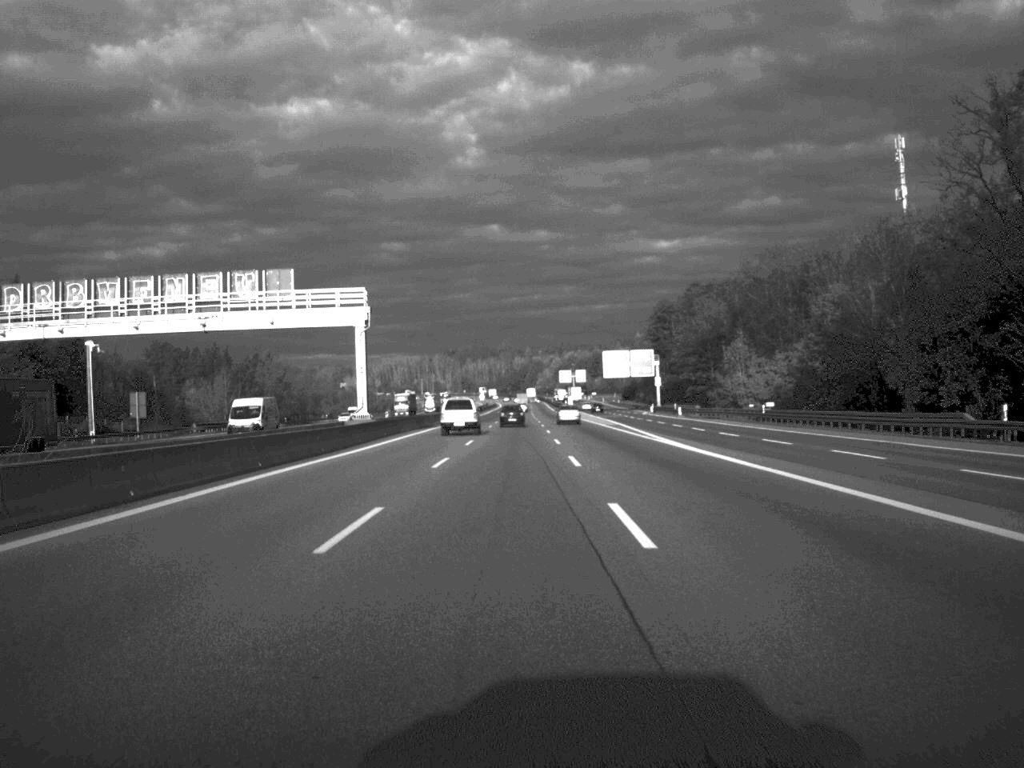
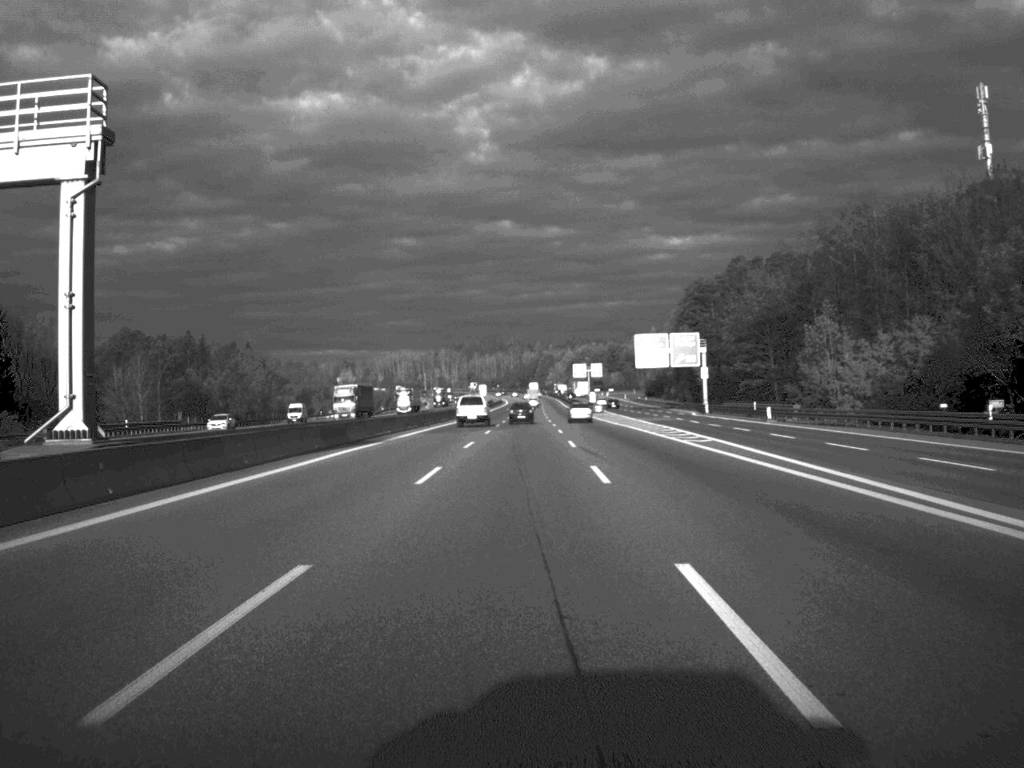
(-0.2, +43.5) m; 0°
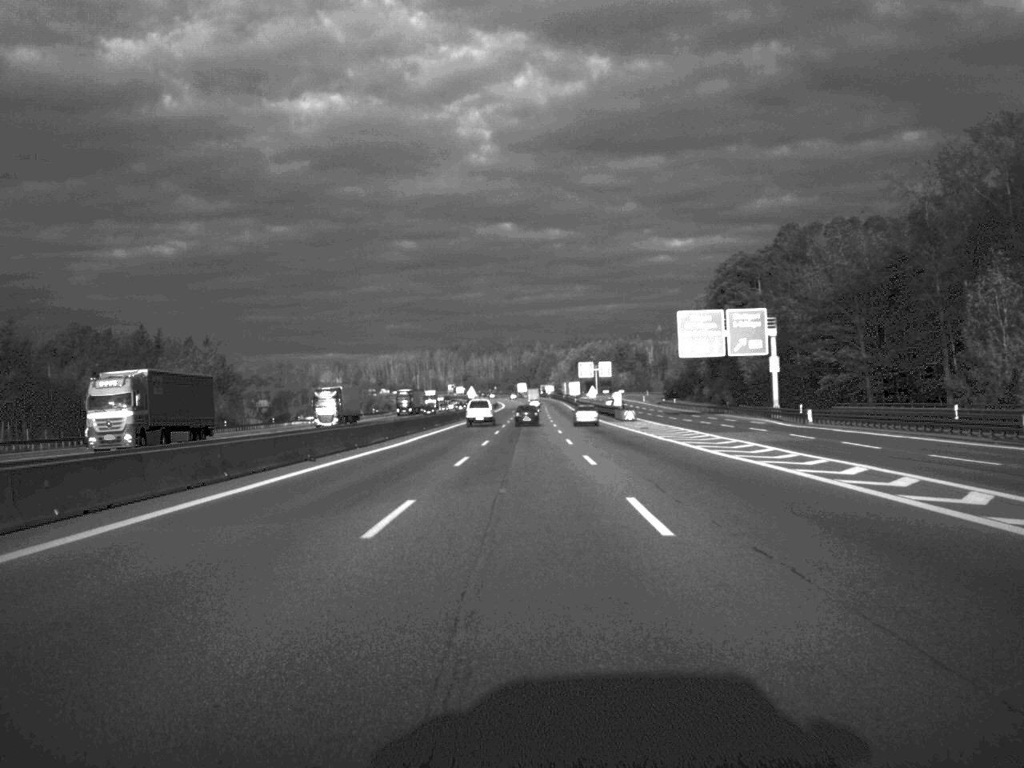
(0.0, +44.5) m; 0°
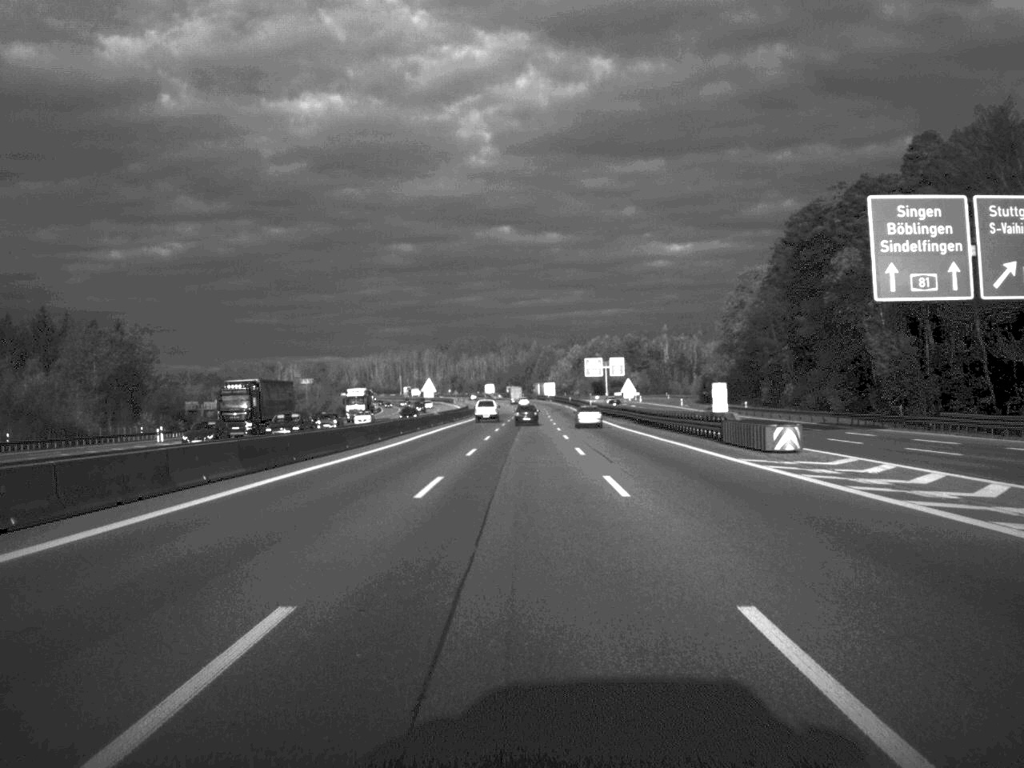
(+0.1, +64.3) m; 0°
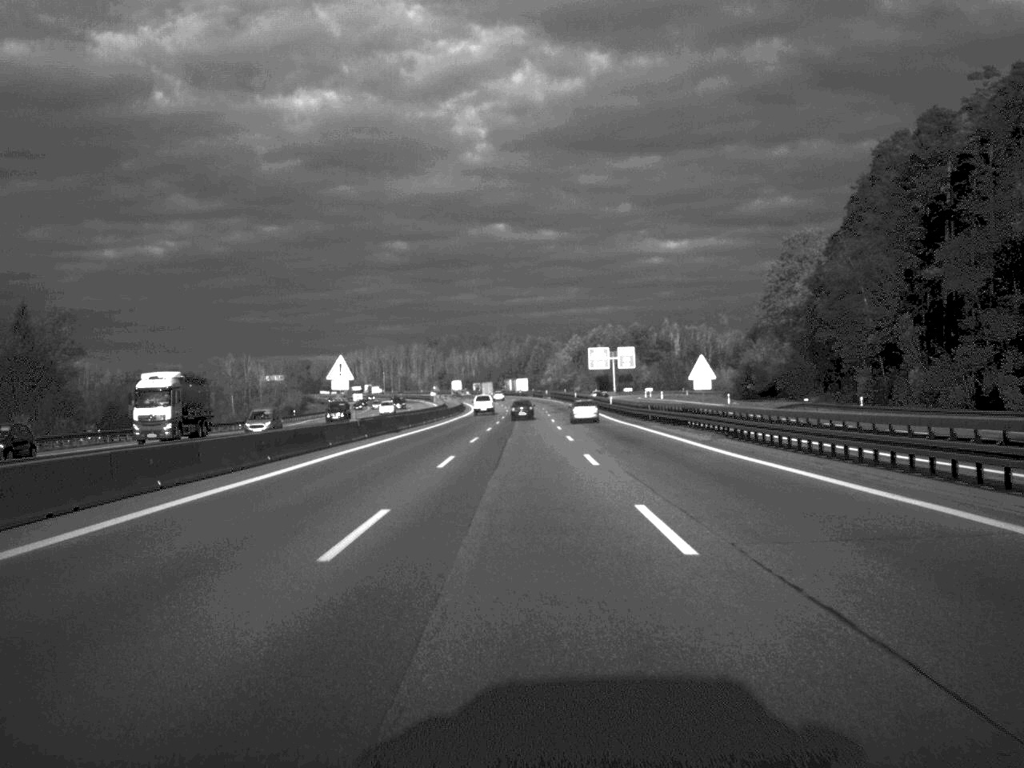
(+0.1, +44.5) m; 0°
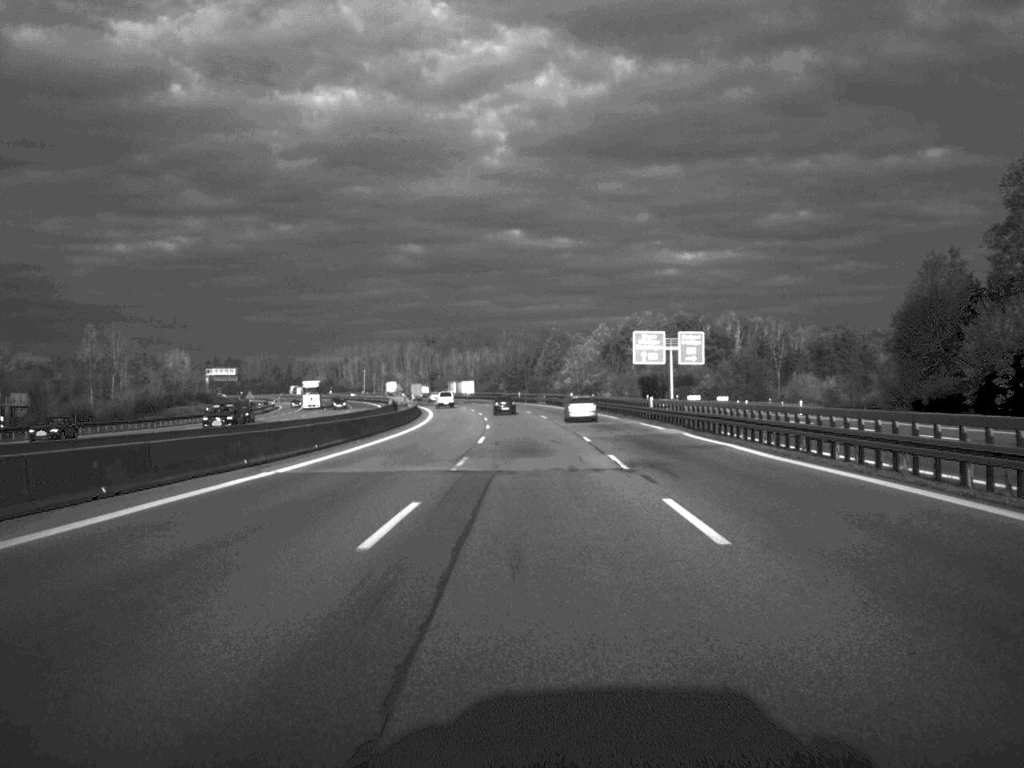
(-0.2, +88.0) m; 0°
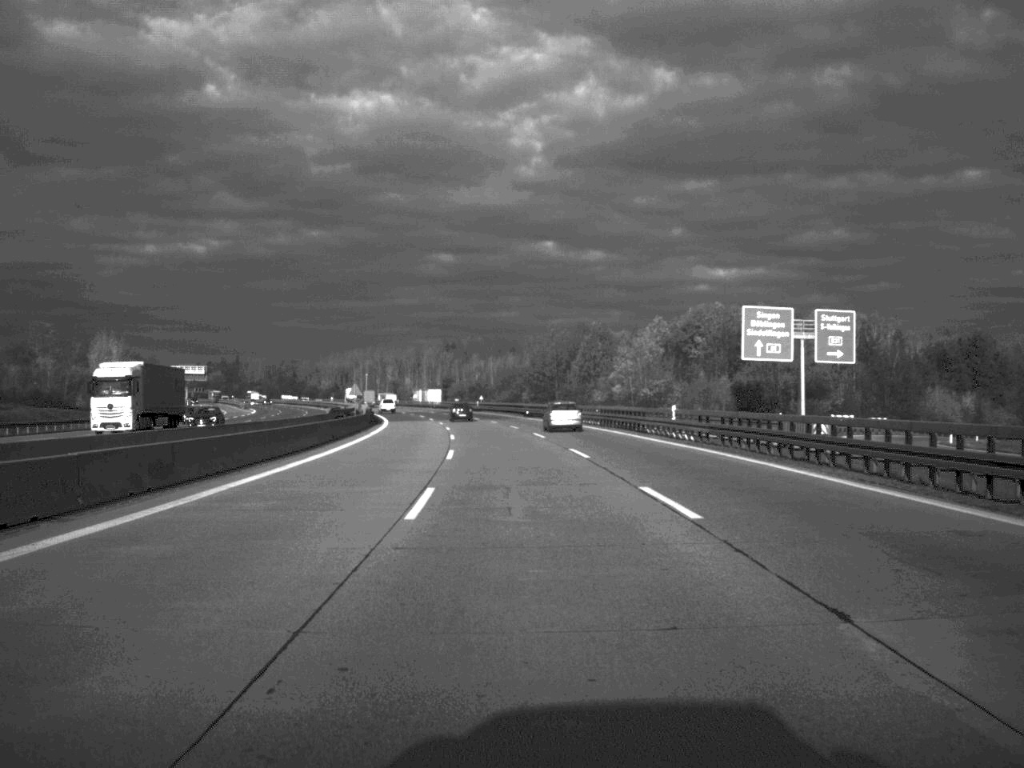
(-0.6, +64.2) m; -1°
